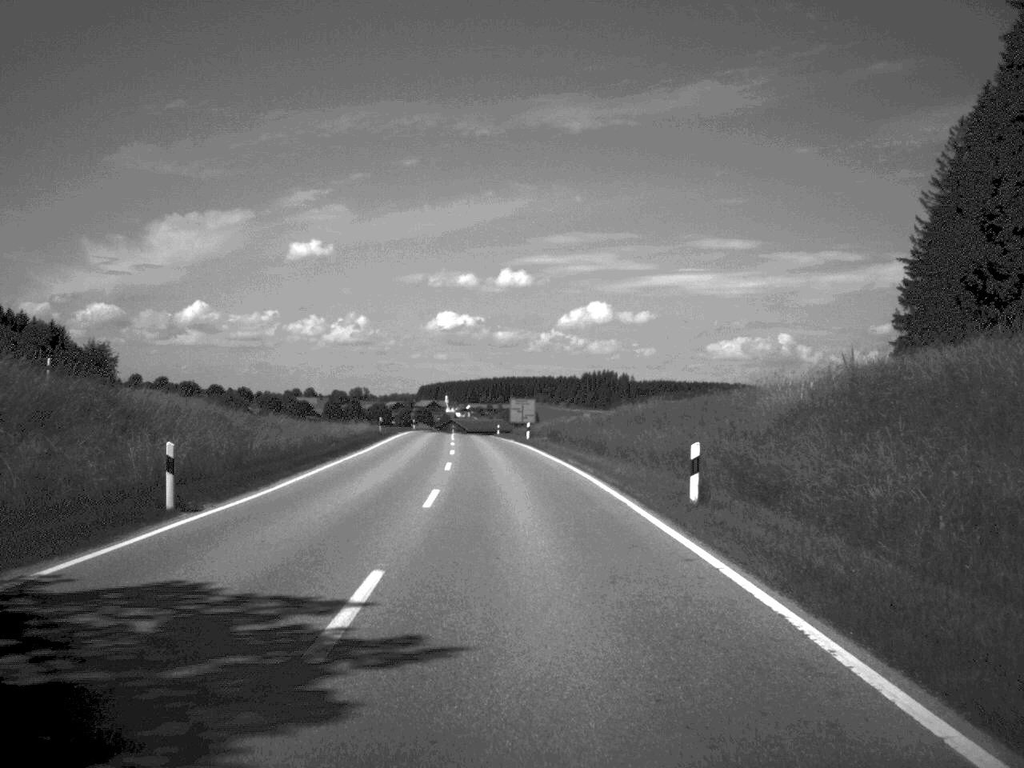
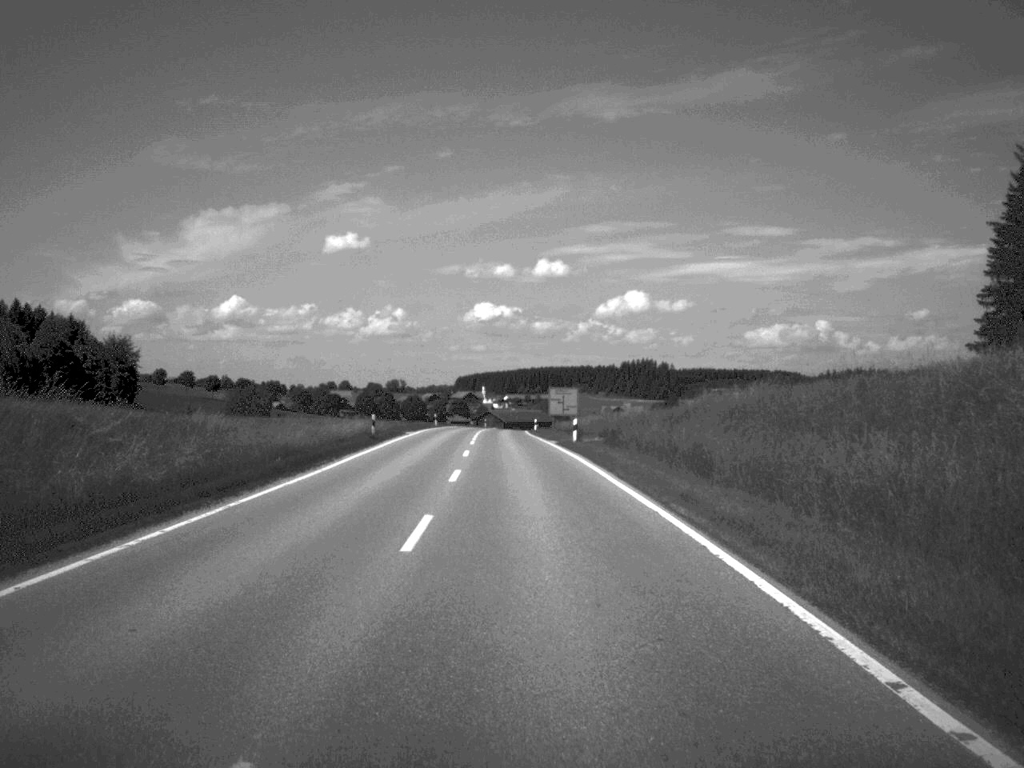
(-0.3, +18.0) m; -2°
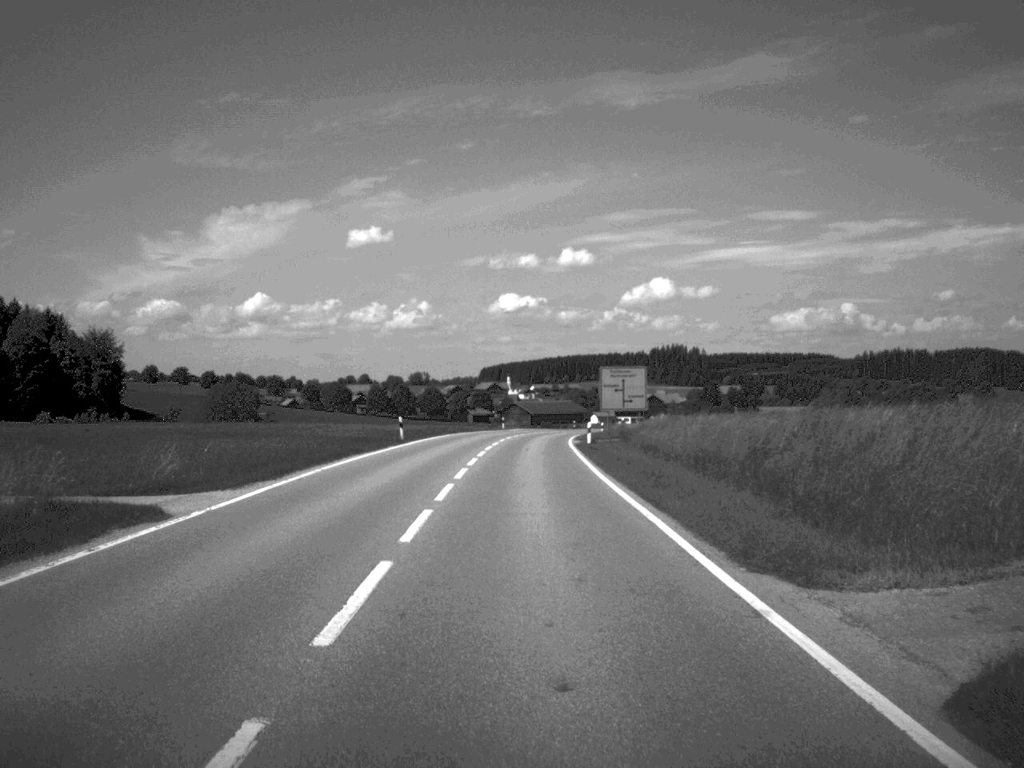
(-0.7, +46.2) m; -1°
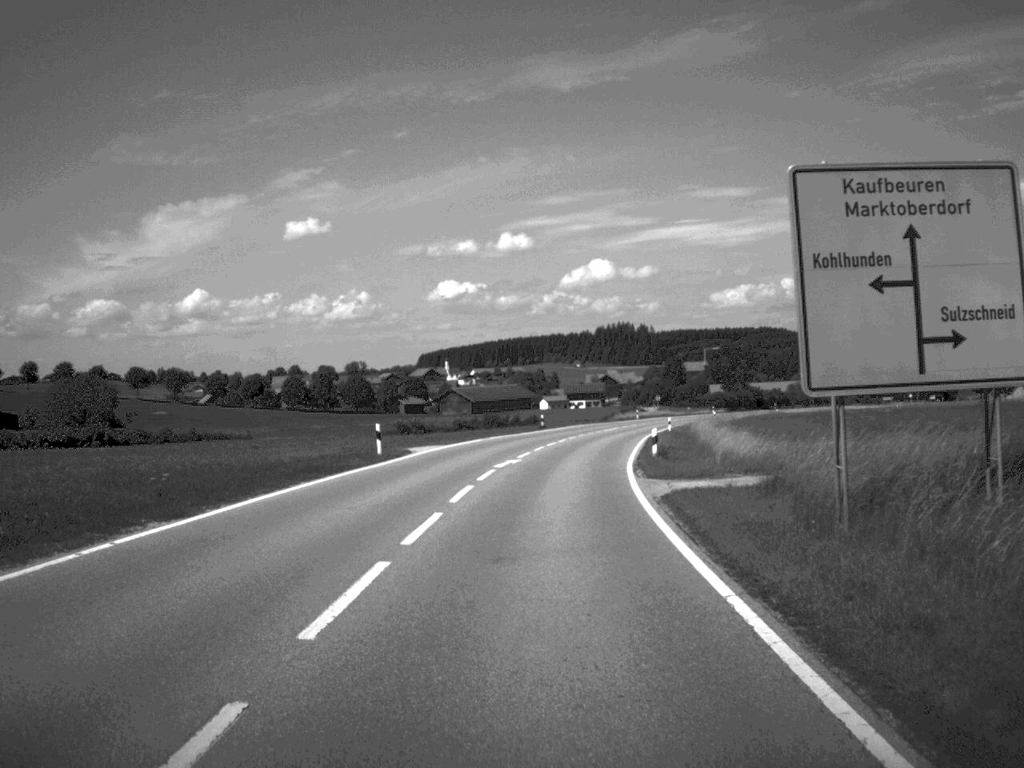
(+0.6, +64.7) m; +2°
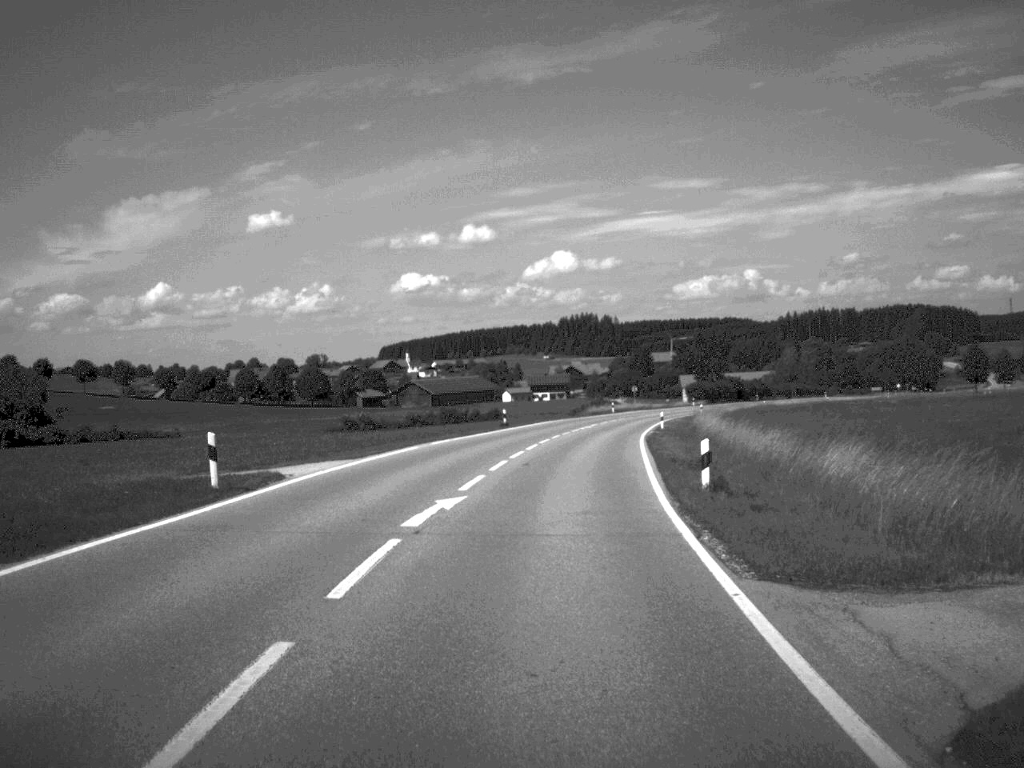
(+0.2, +16.1) m; +2°
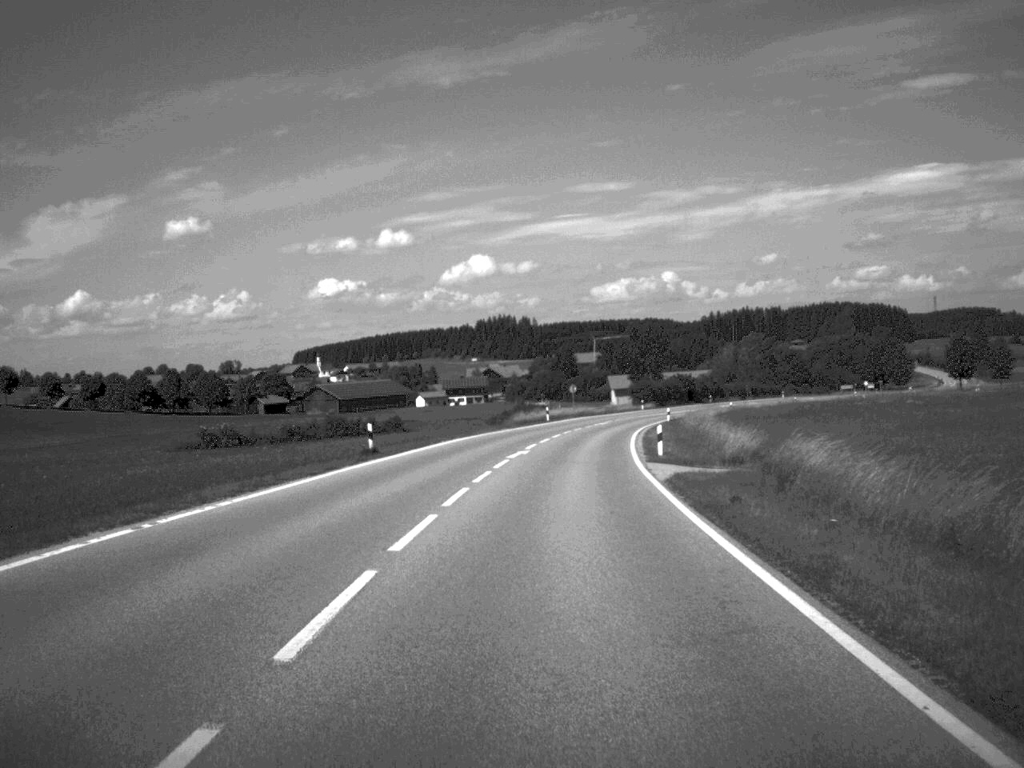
(+1.0, +31.0) m; +4°
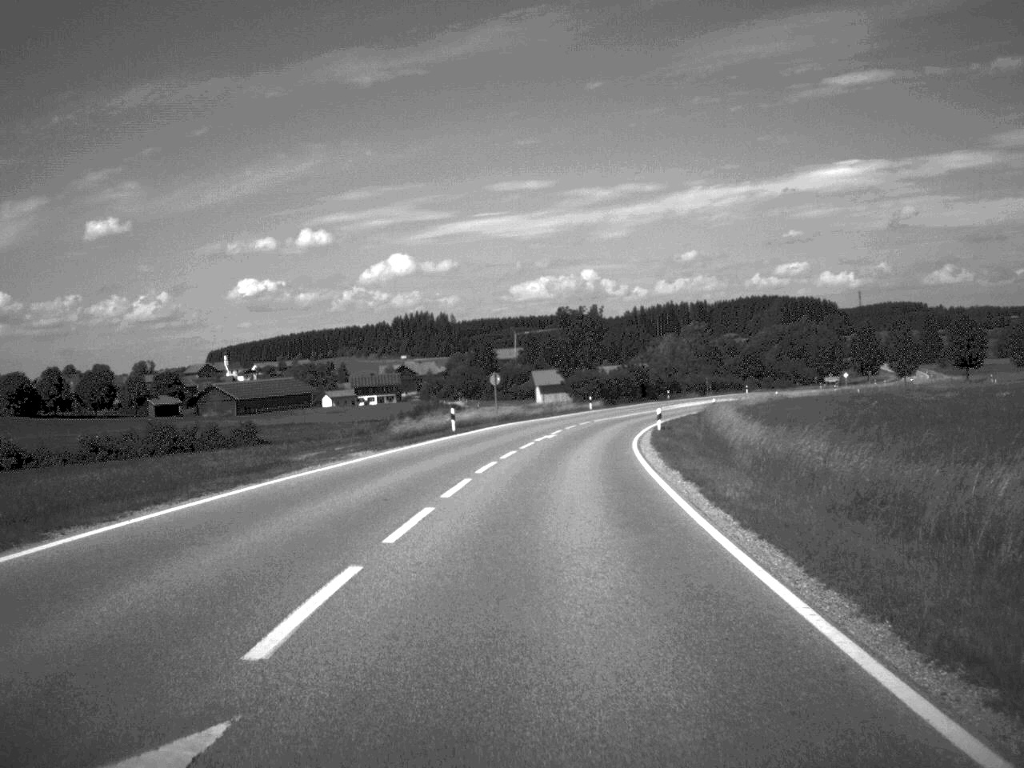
(+1.1, +35.0) m; +3°
